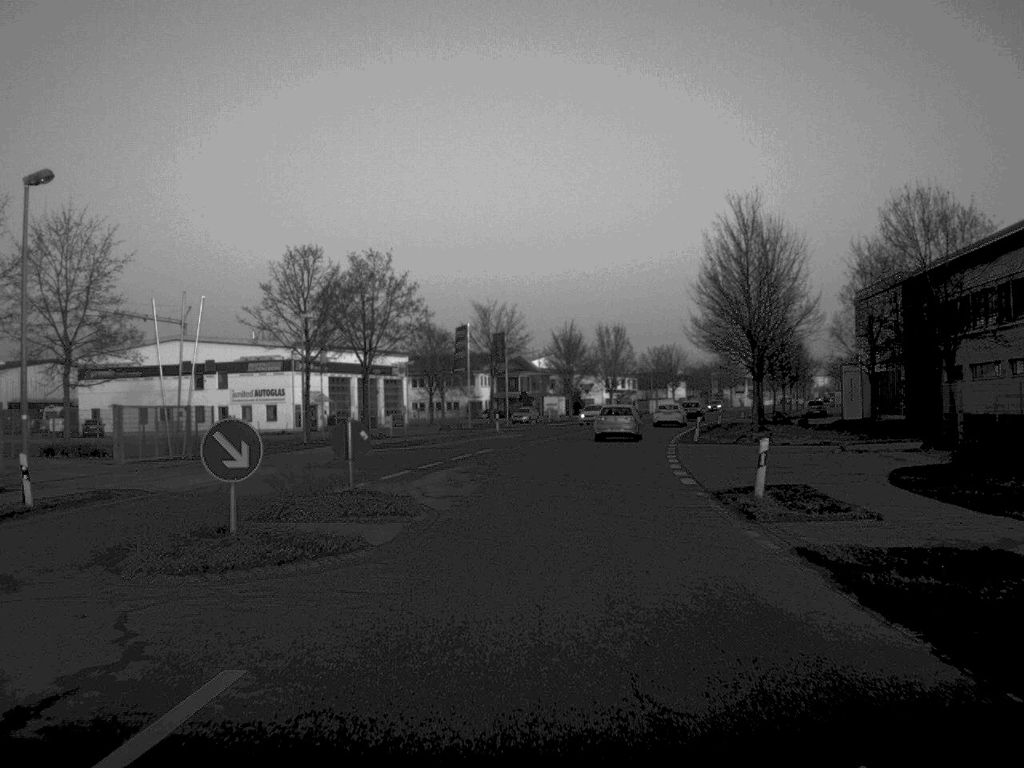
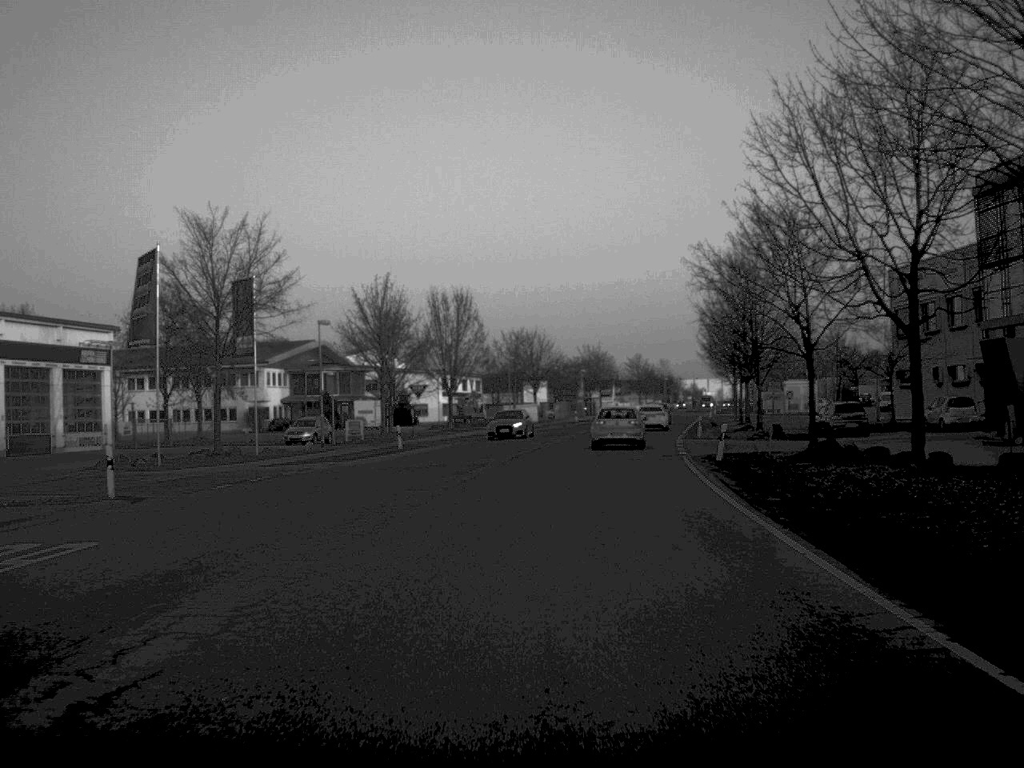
(+3.1, +50.1) m; +7°
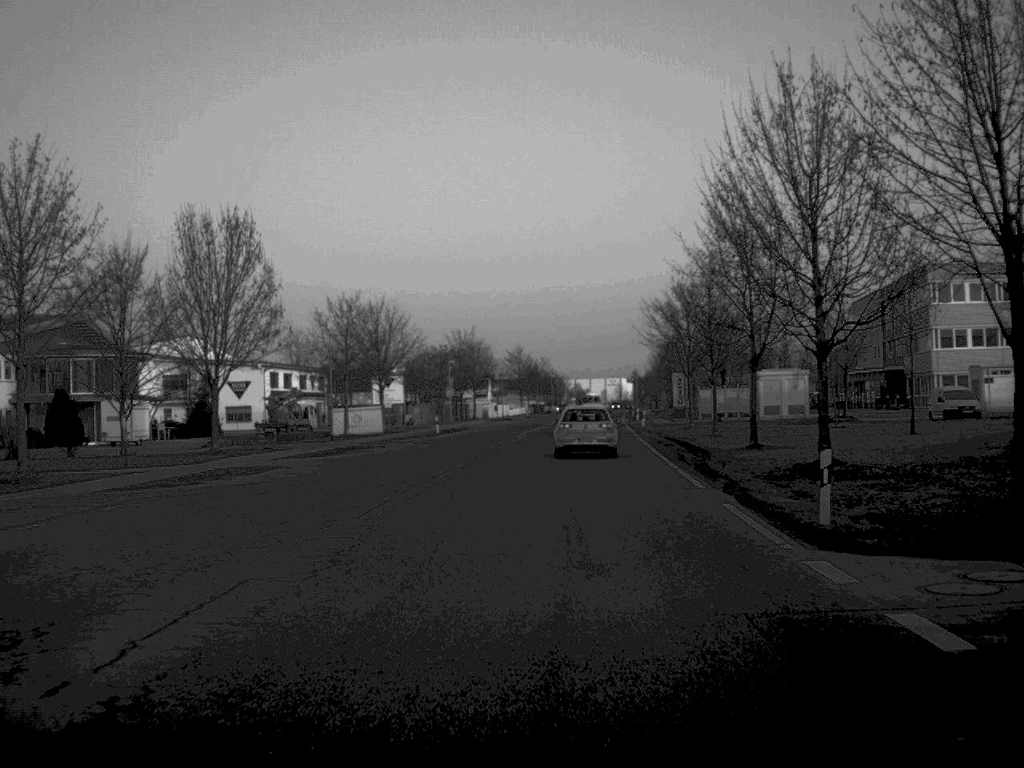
(+2.3, +40.8) m; +6°
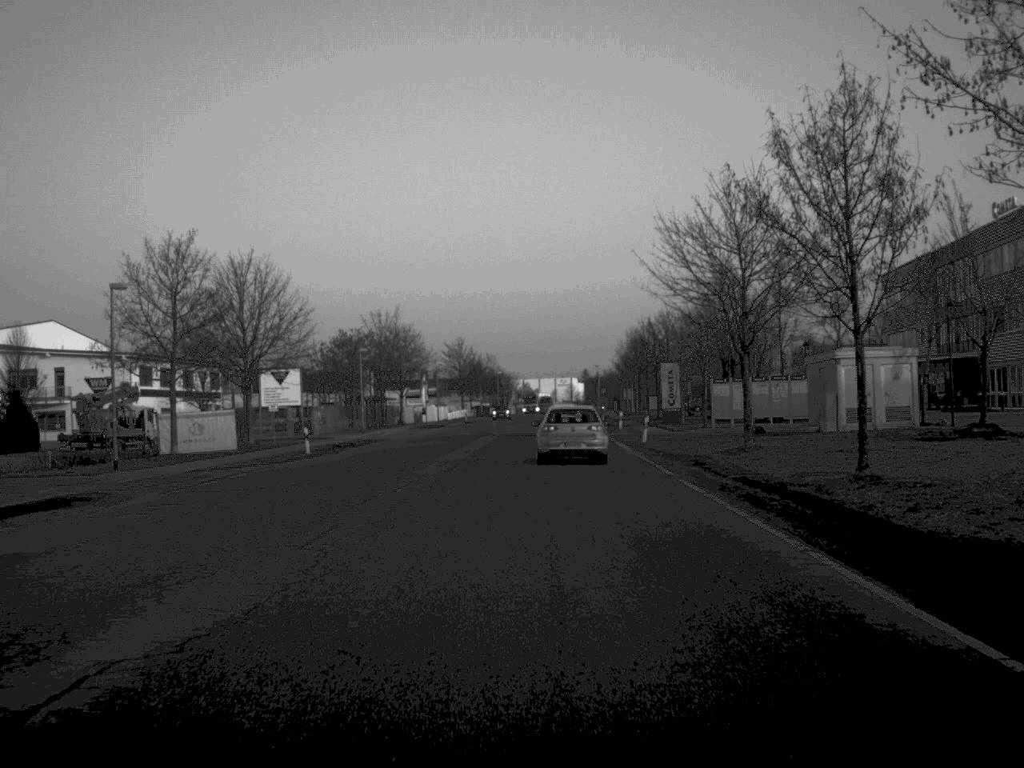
(+0.7, +30.3) m; +2°
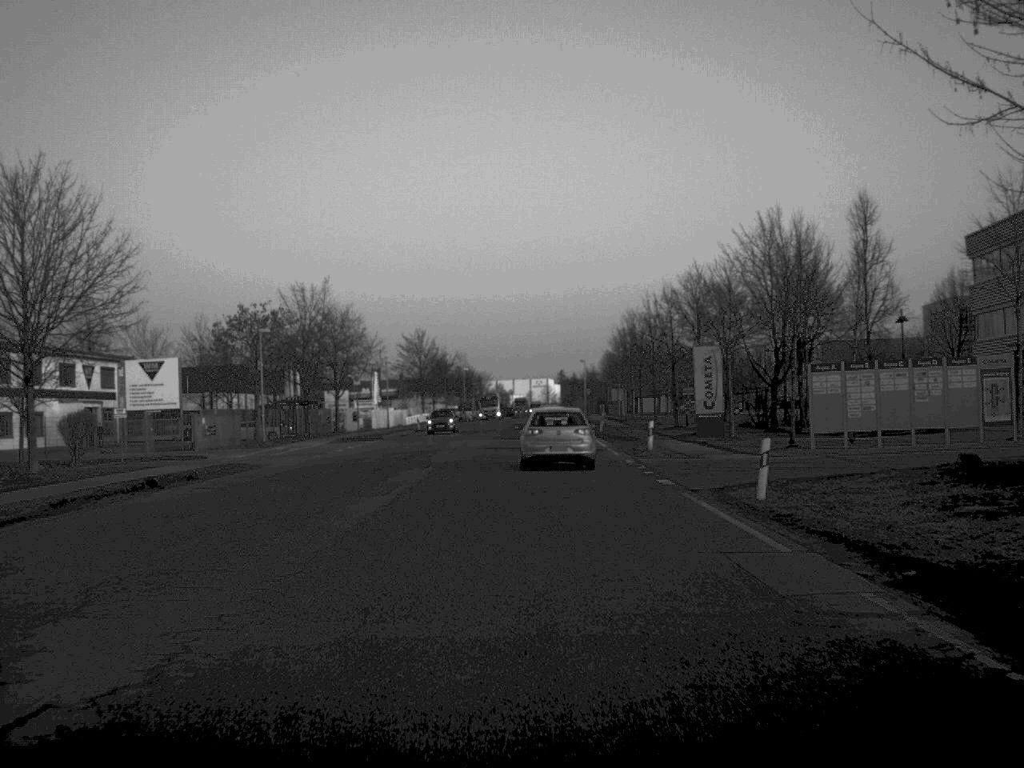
(+0.3, +27.2) m; +1°
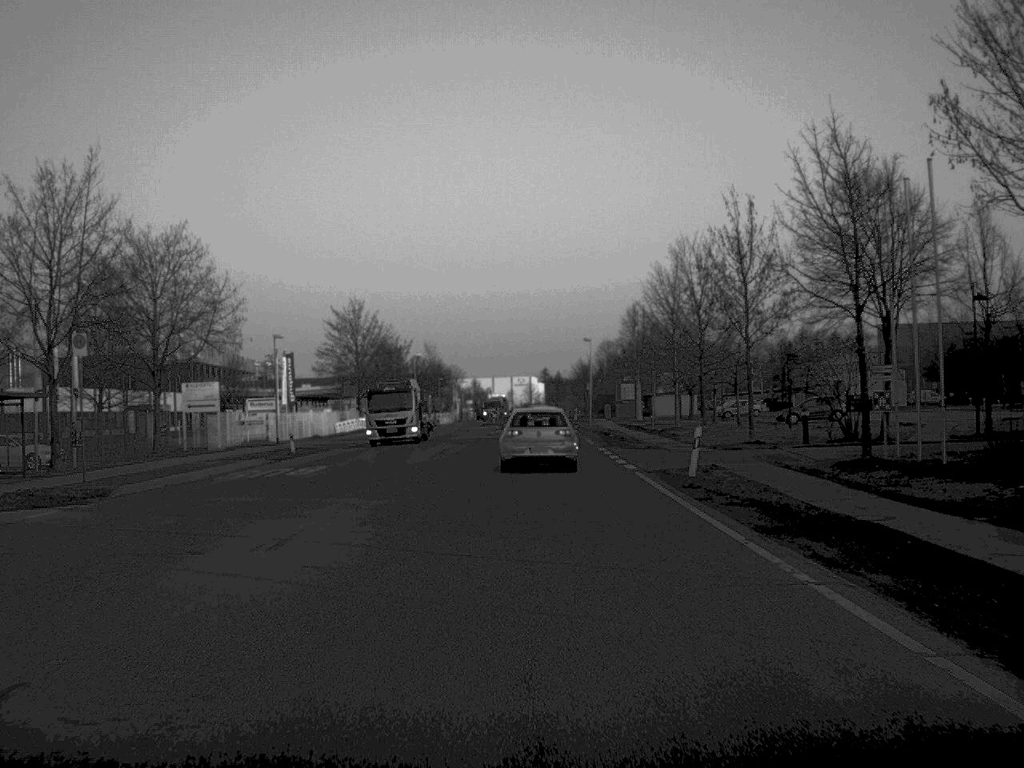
(+0.4, +44.1) m; +1°
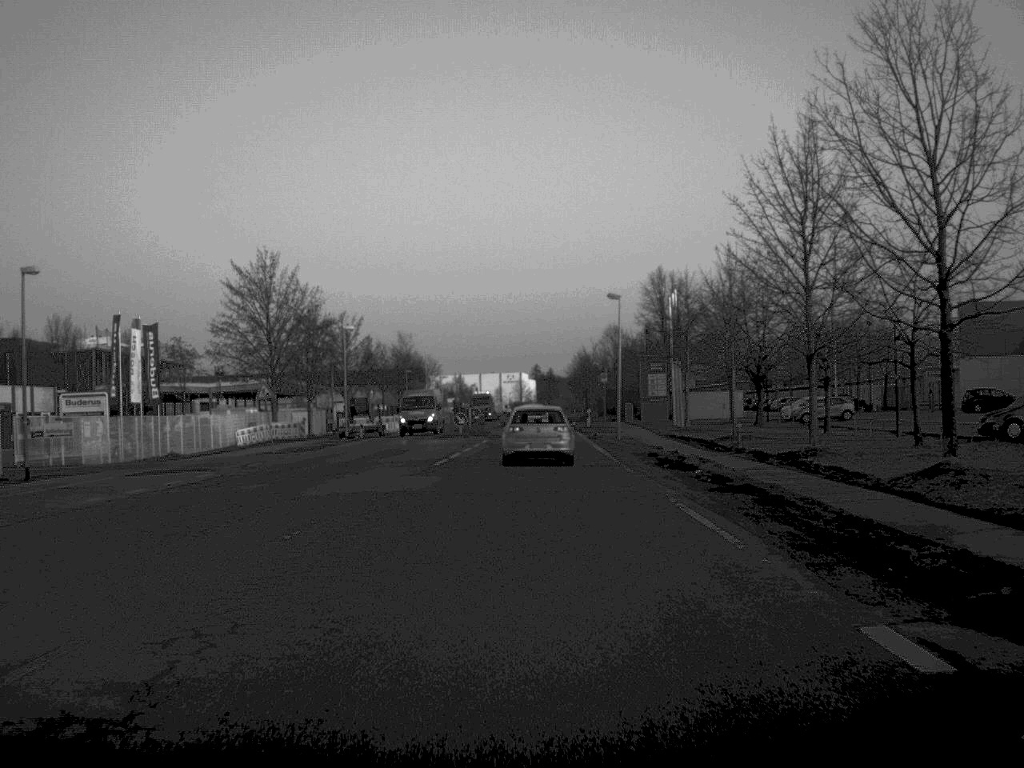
(+0.2, +35.2) m; 0°
